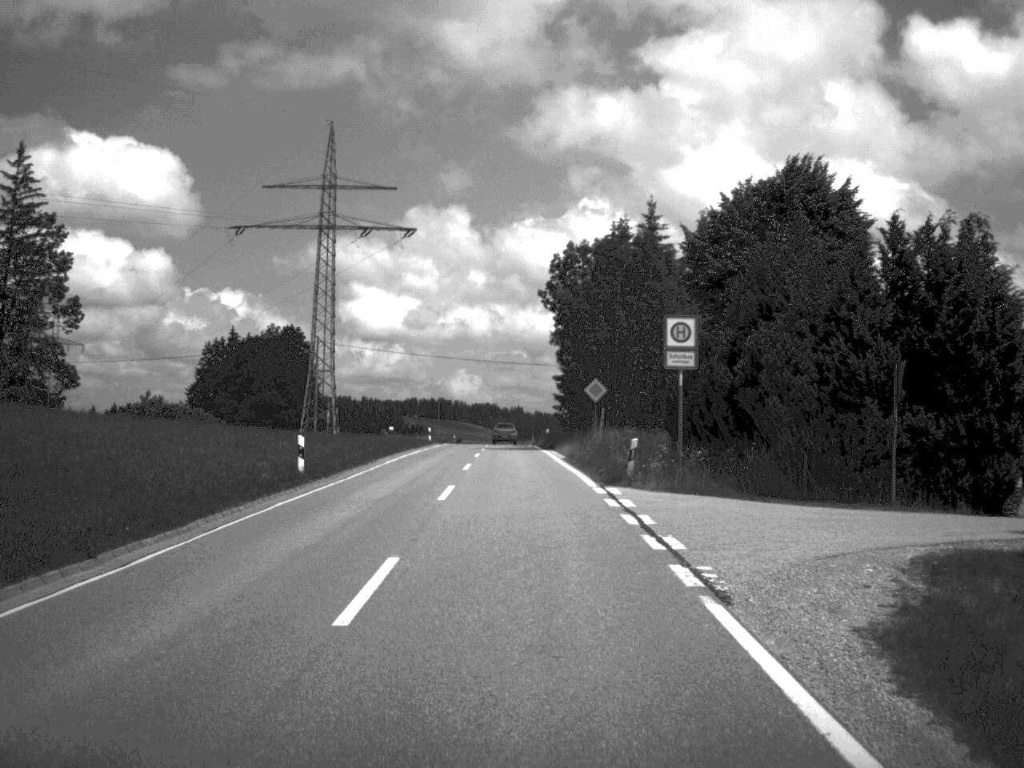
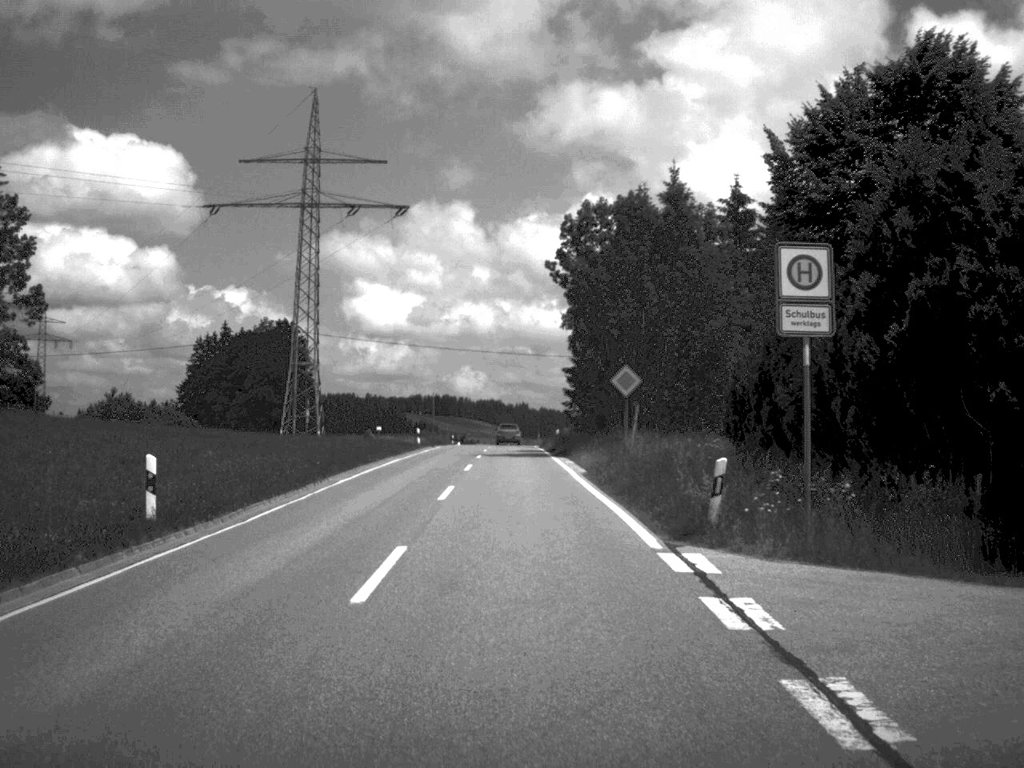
(0.0, +11.1) m; 0°
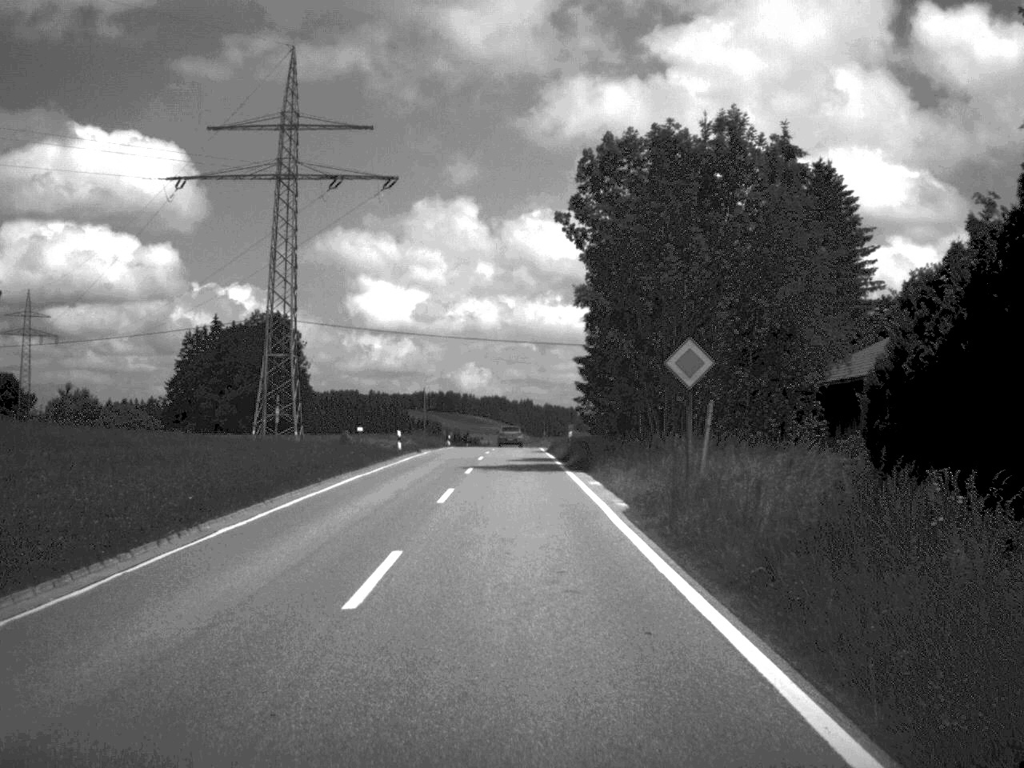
(0.0, +11.7) m; 0°
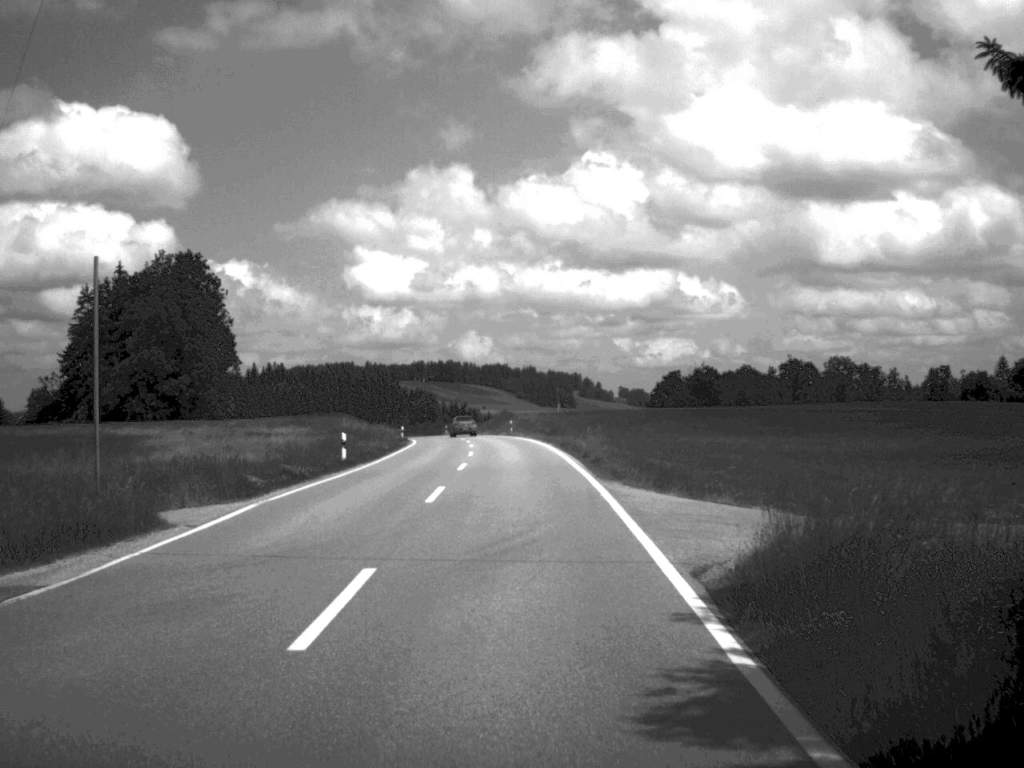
(-0.4, +60.5) m; 0°
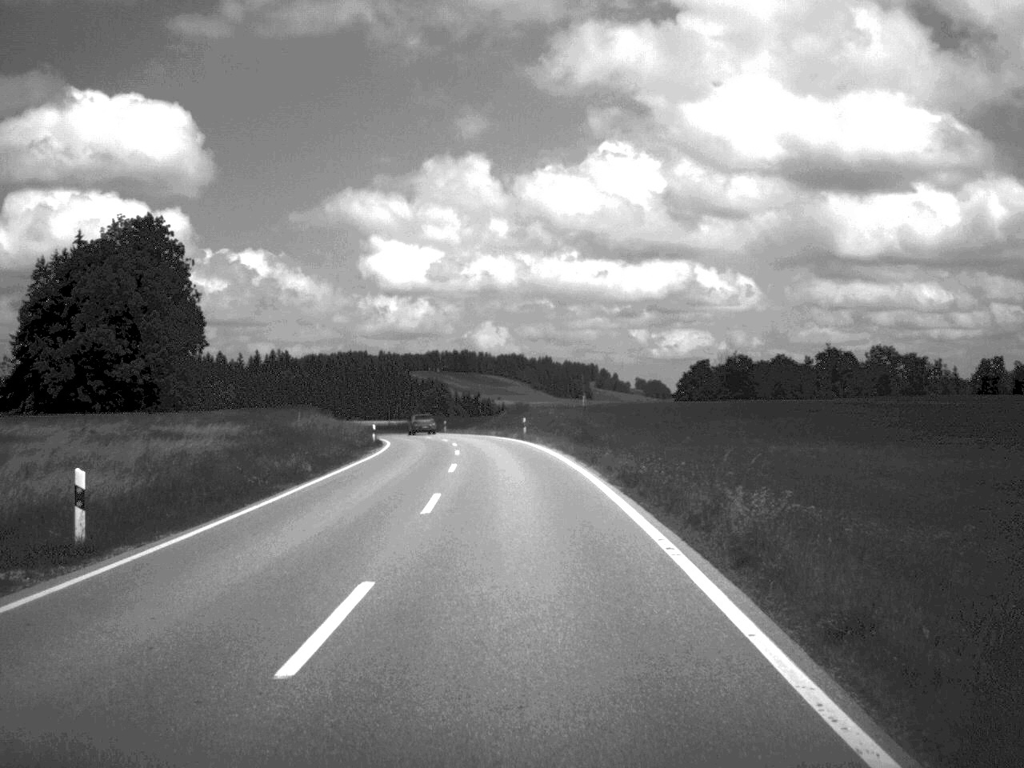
(-0.2, +24.5) m; -1°
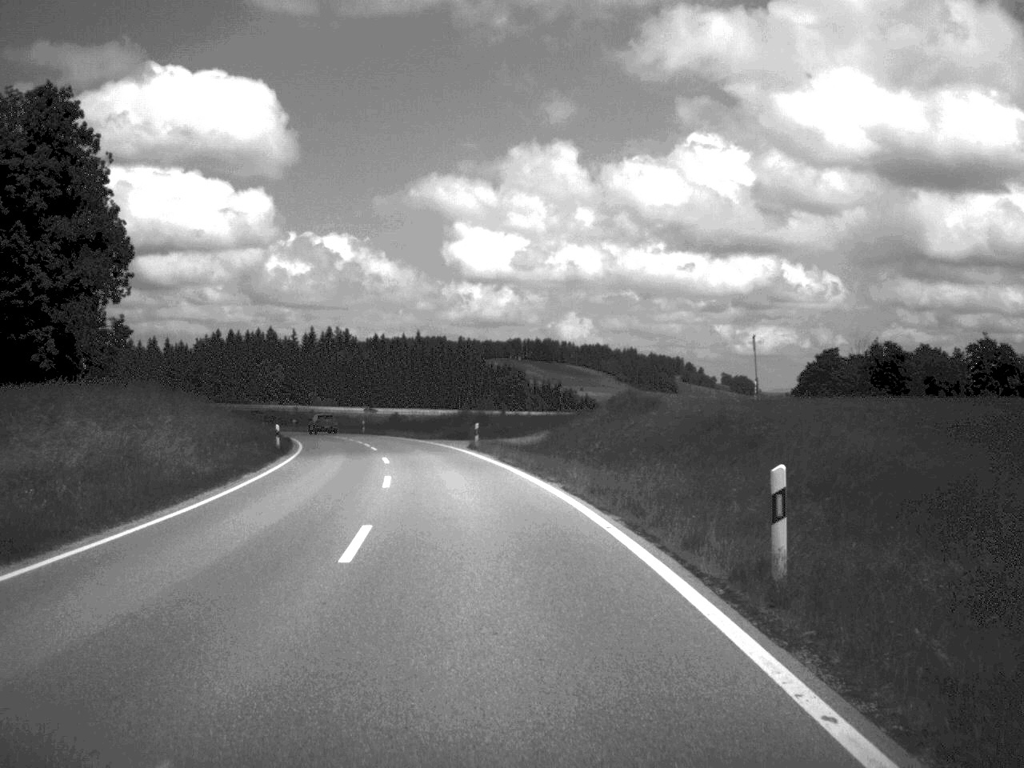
(-1.5, +53.6) m; -4°
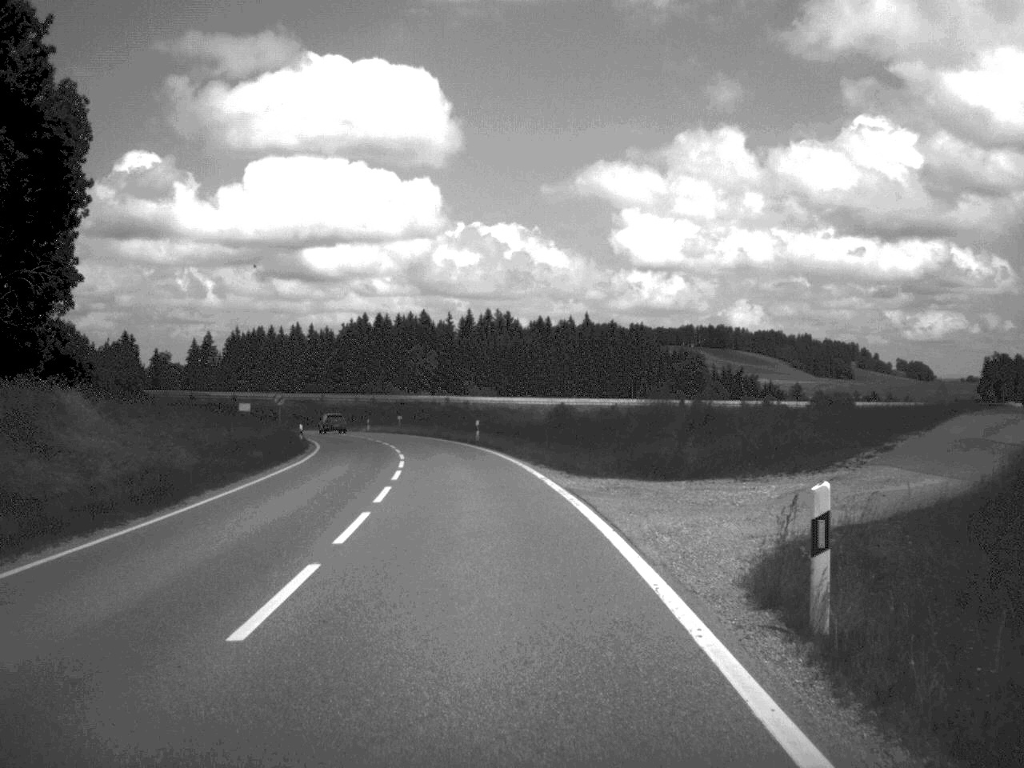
(-2.7, +40.4) m; -8°
